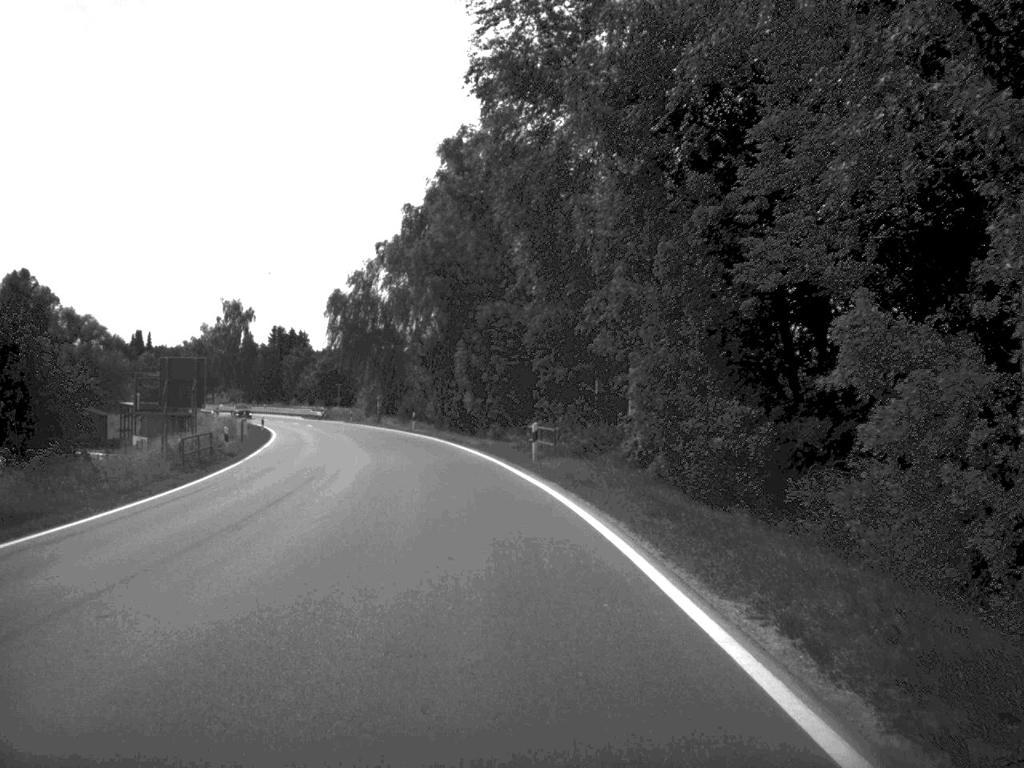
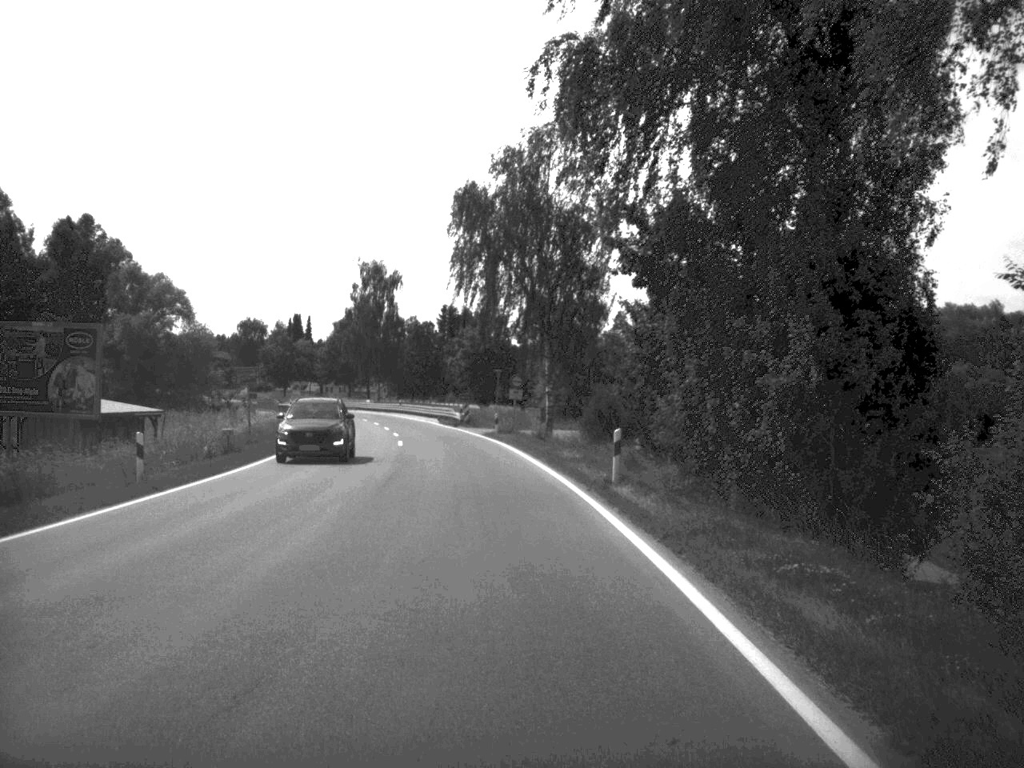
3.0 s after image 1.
(-4.1, +48.9) m; -9°
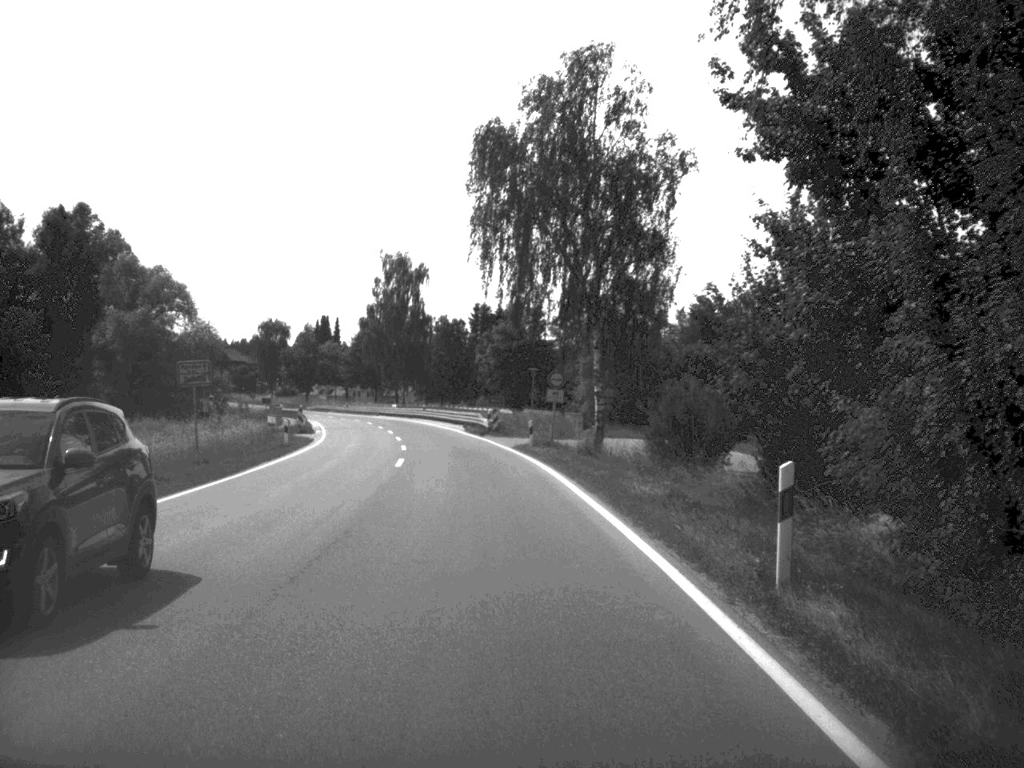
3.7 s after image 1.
(-0.2, +12.2) m; -2°
